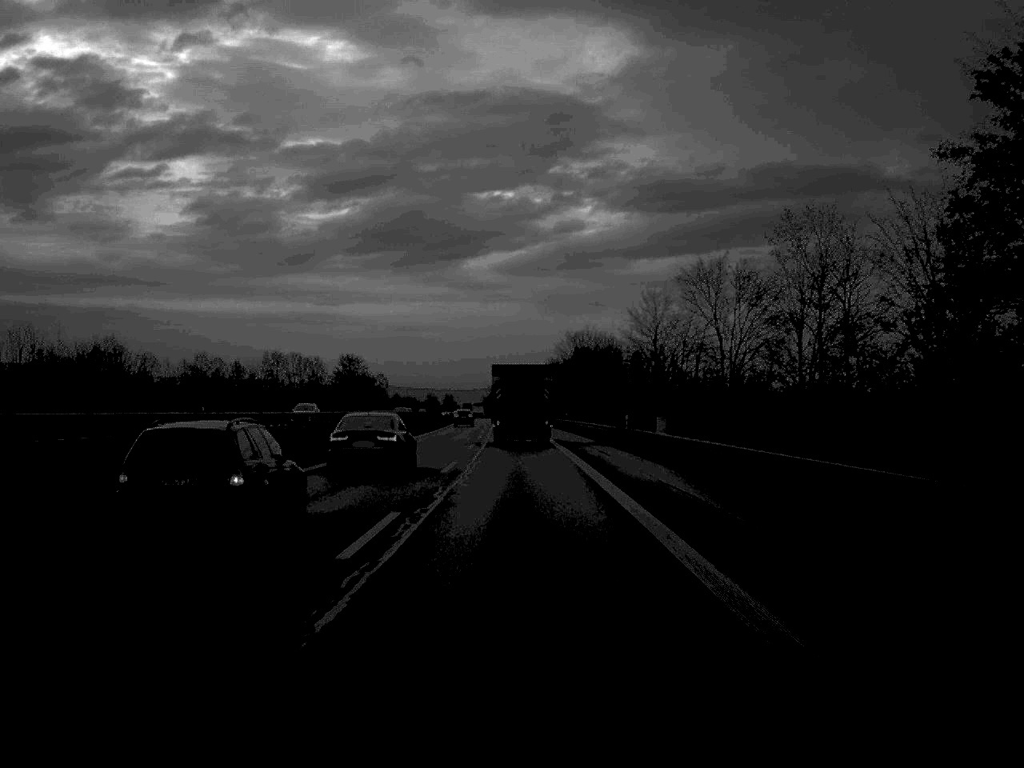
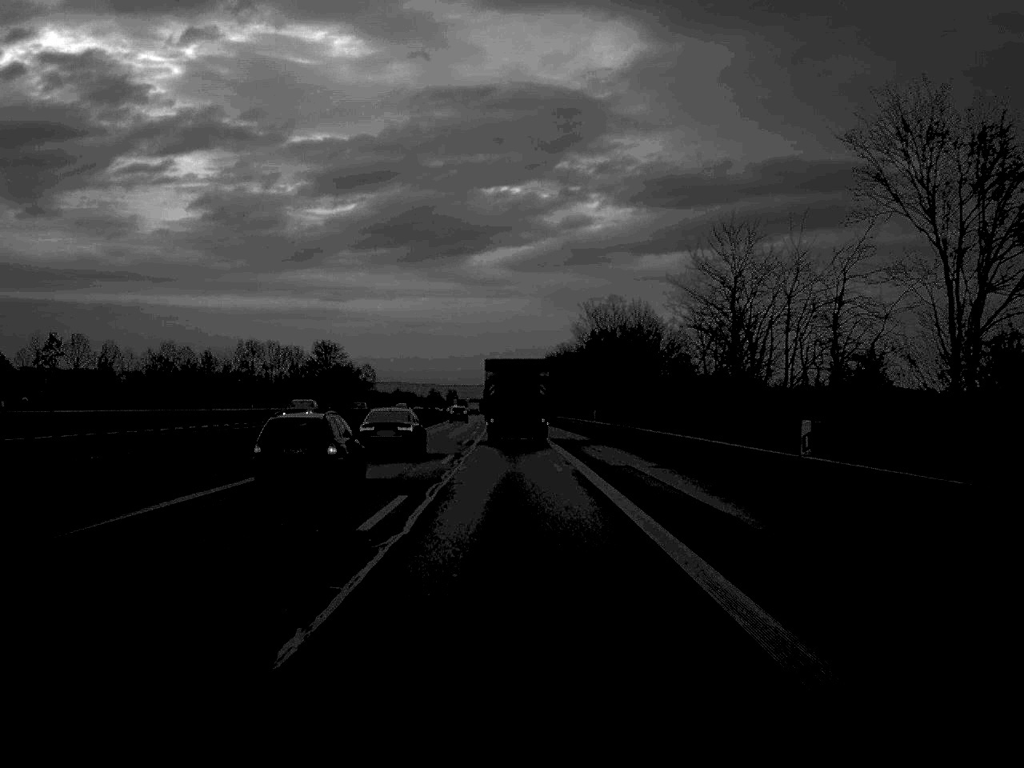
(-0.1, +33.9) m; 0°
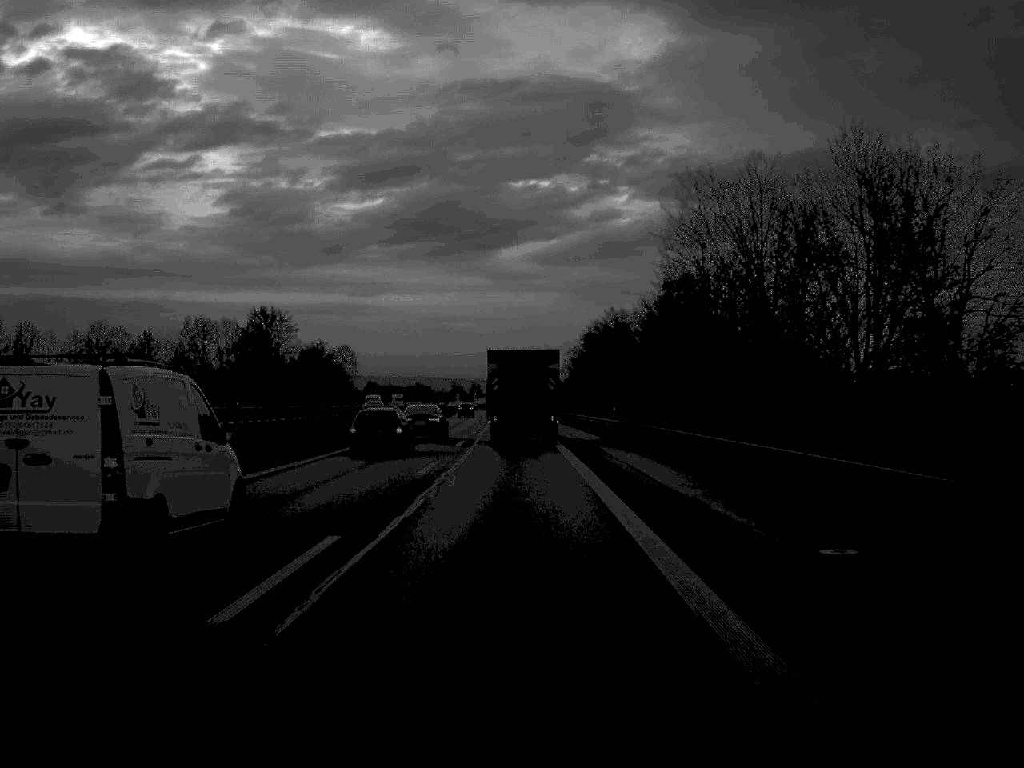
(-0.5, +61.7) m; -1°
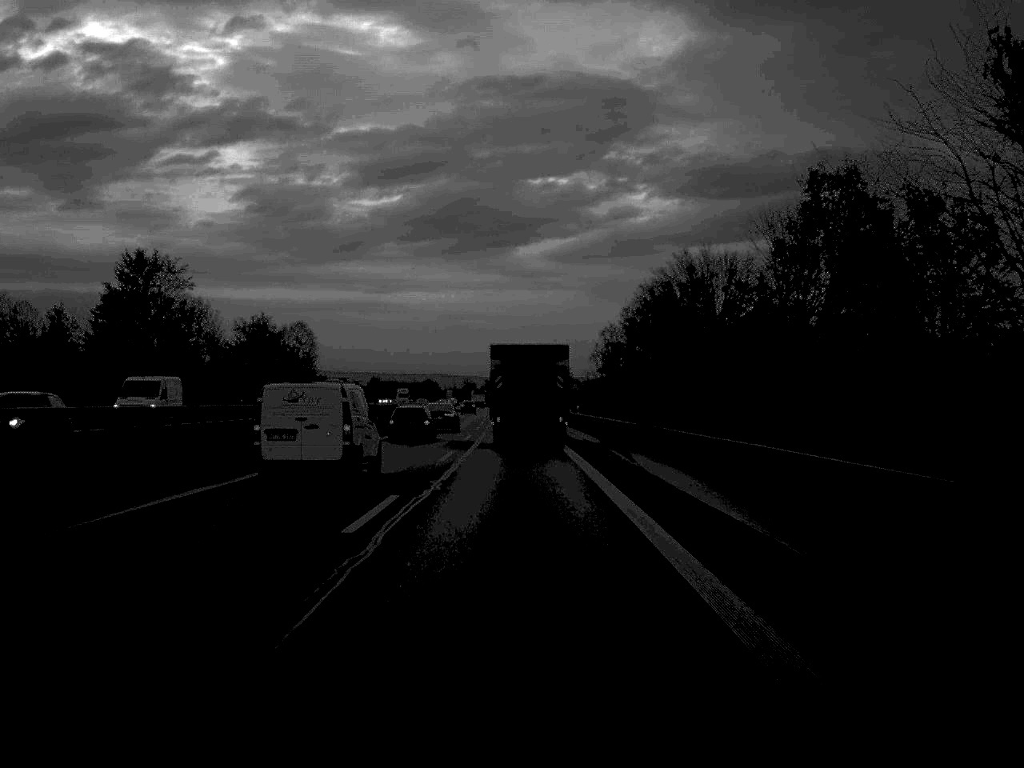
(-0.3, +48.5) m; -1°
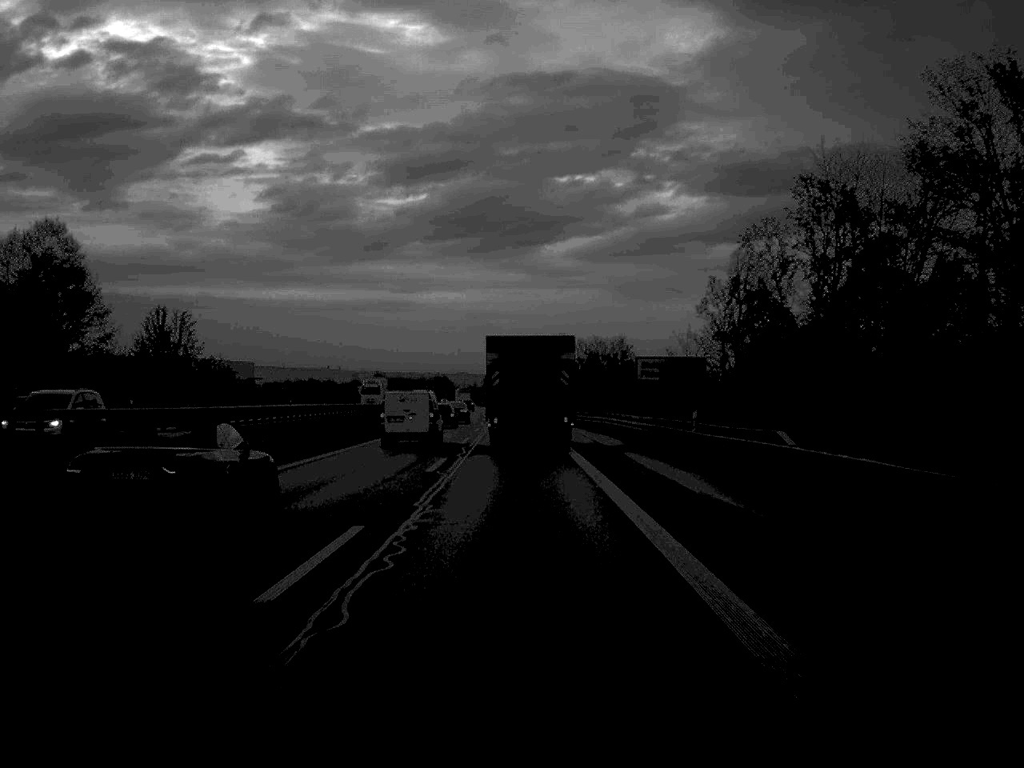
(-0.7, +78.1) m; -1°
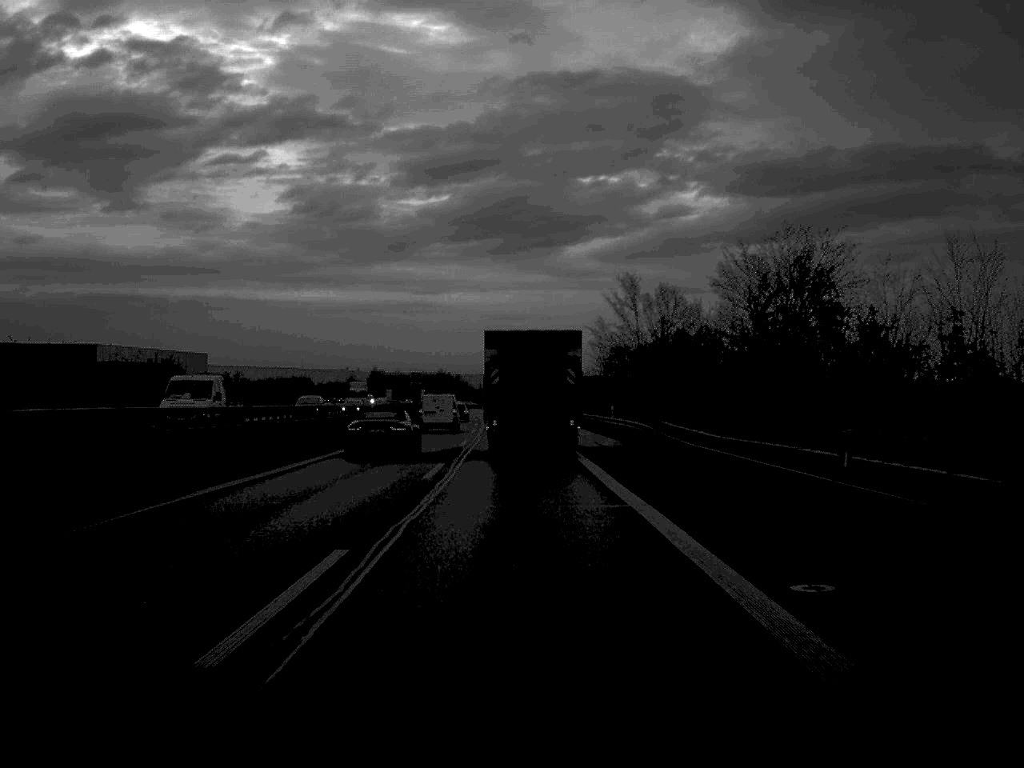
(-0.8, +75.4) m; -1°
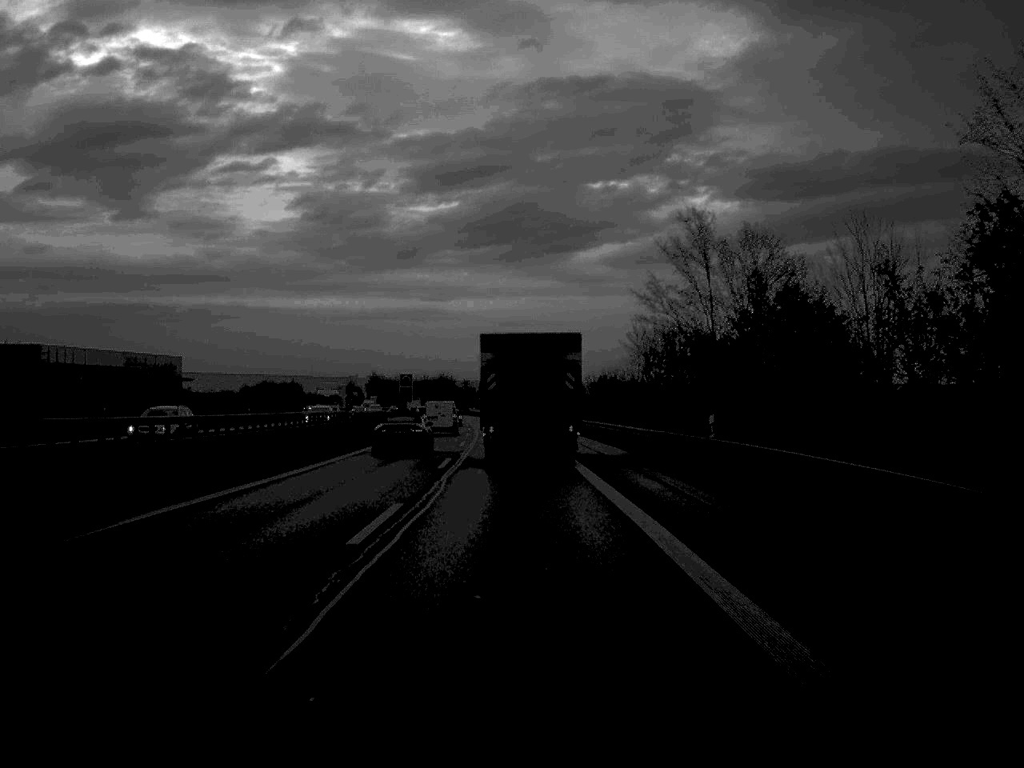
(-0.1, +29.3) m; 0°
